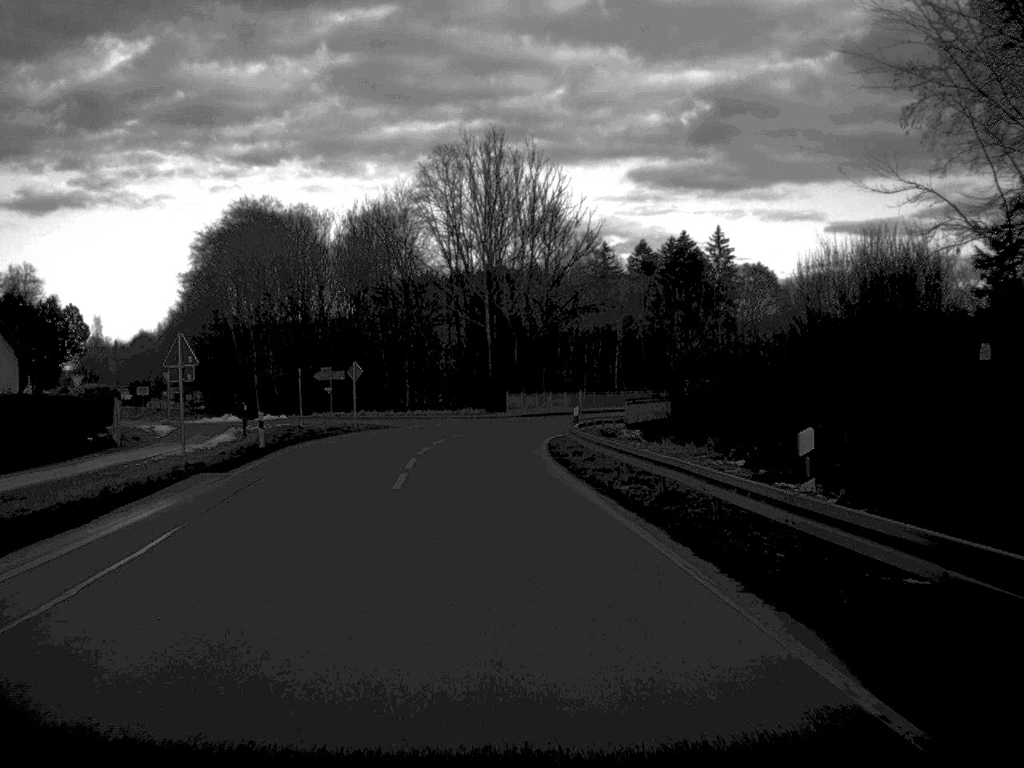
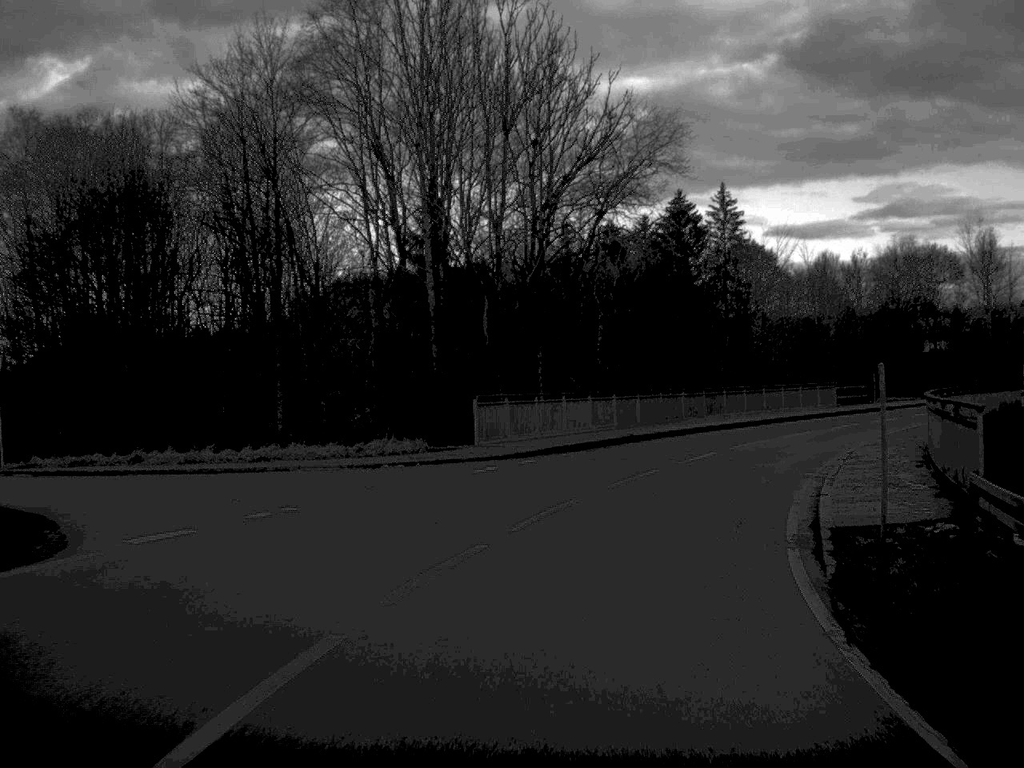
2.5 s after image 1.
(-1.2, +41.6) m; +3°
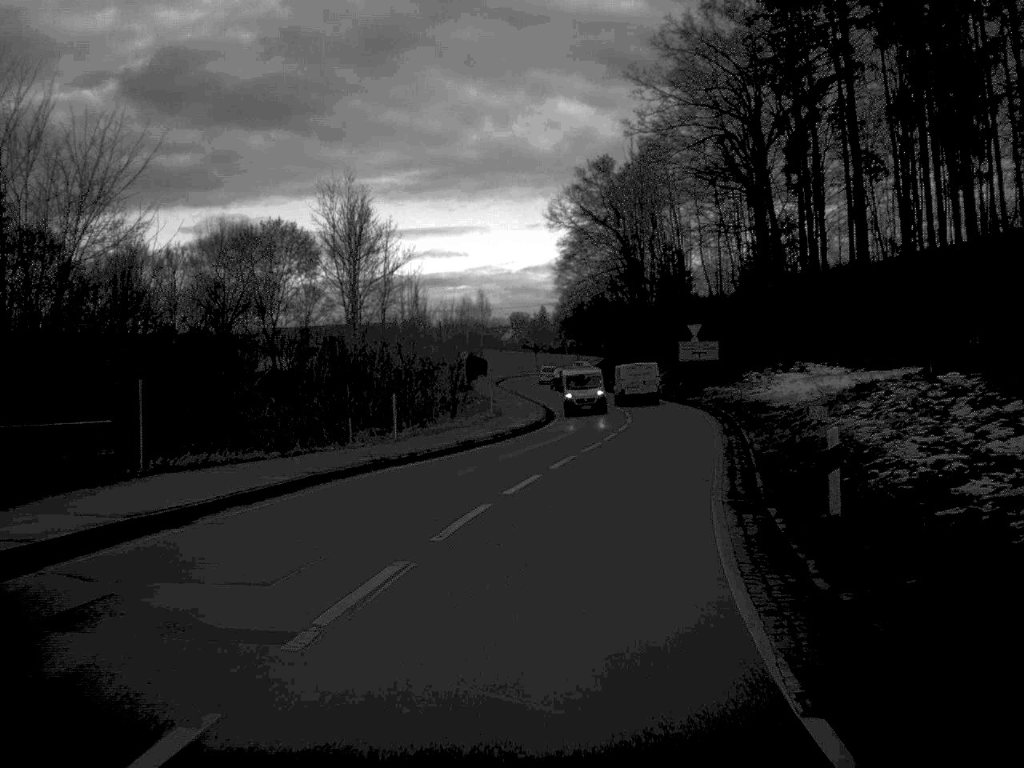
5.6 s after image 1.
(+13.4, +46.9) m; +30°
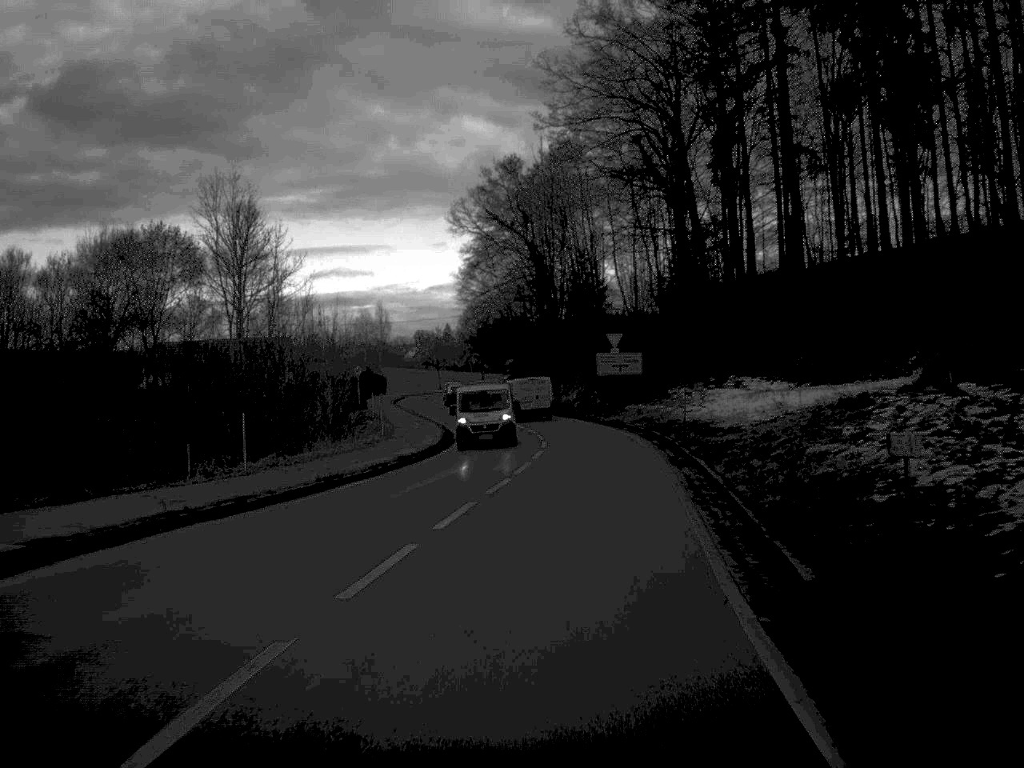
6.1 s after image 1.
(+0.3, +9.0) m; +4°
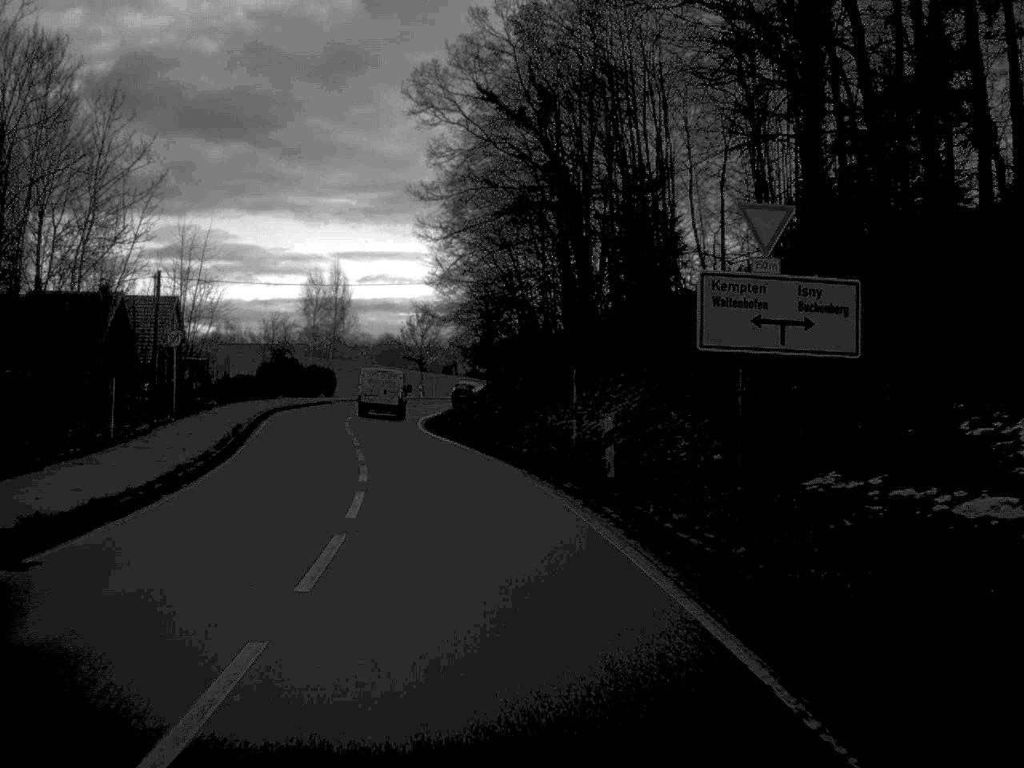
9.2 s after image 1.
(+1.7, +48.4) m; -3°
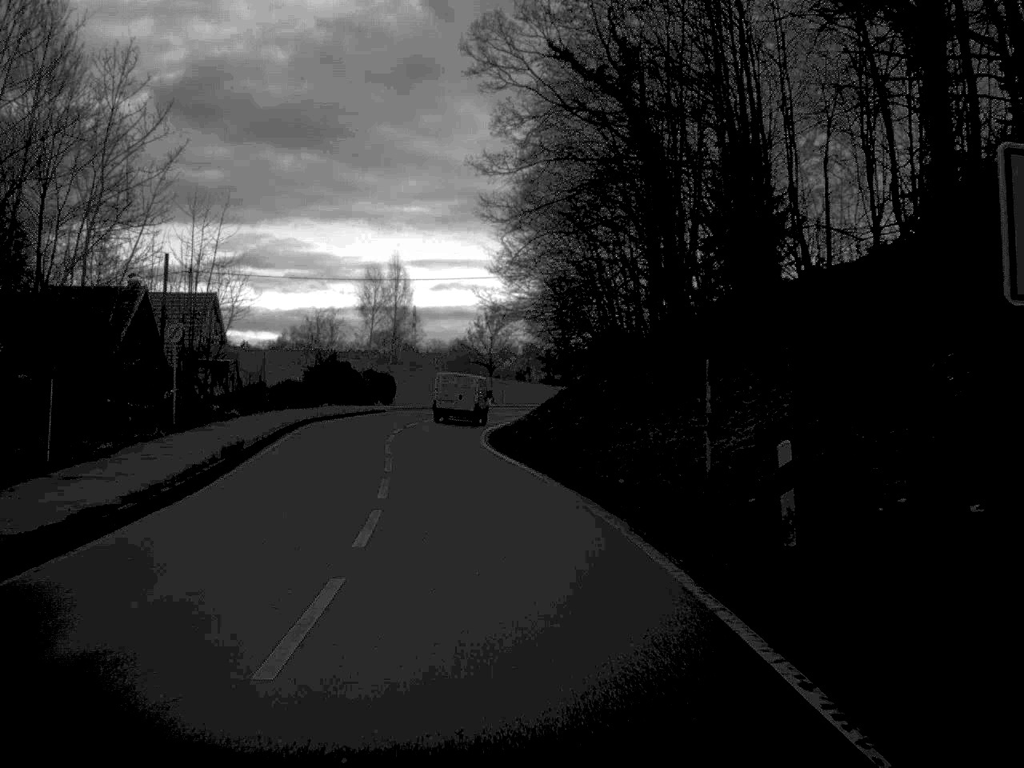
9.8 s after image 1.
(-0.3, +9.3) m; -3°
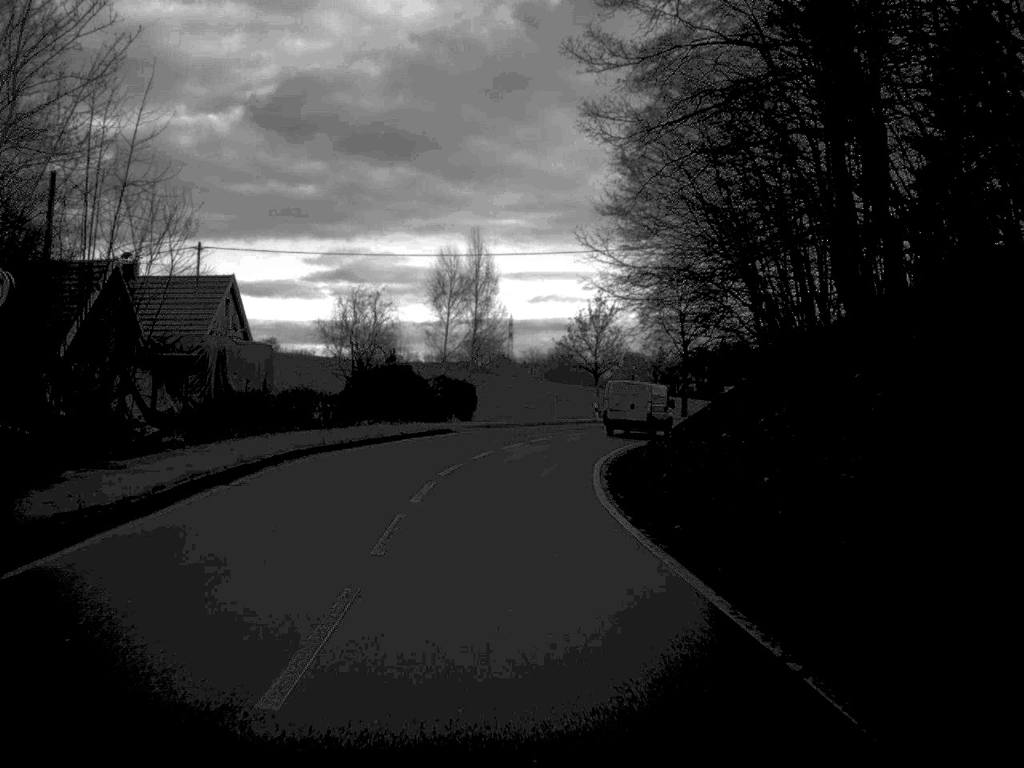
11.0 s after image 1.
(-0.8, +18.9) m; -4°
